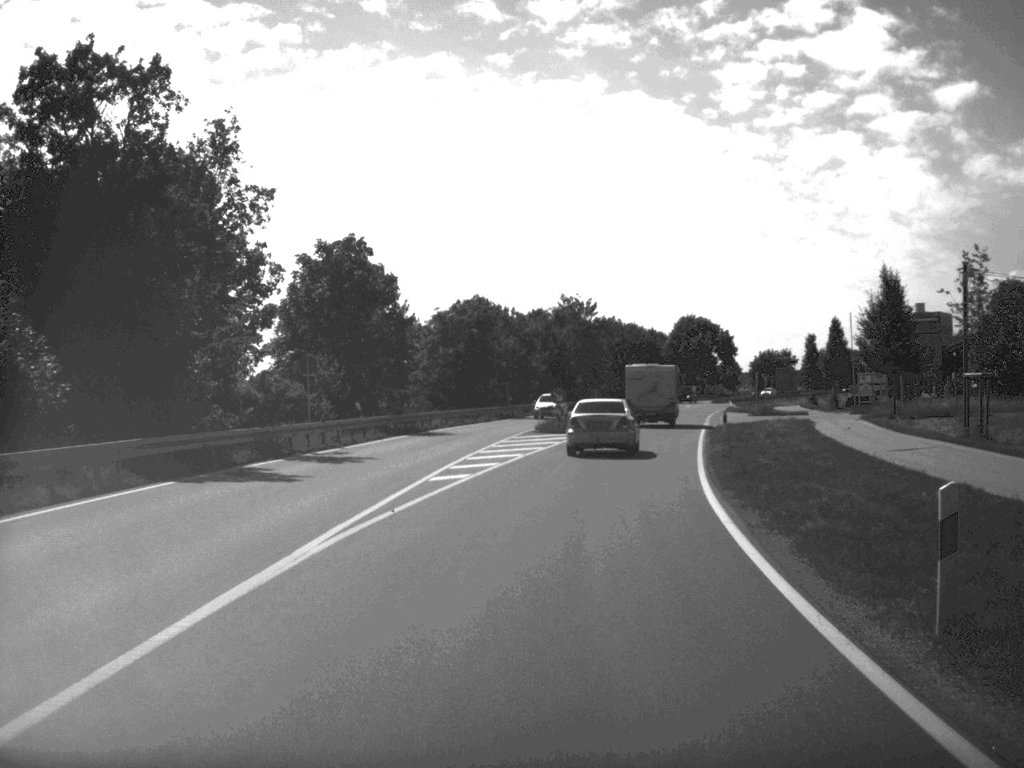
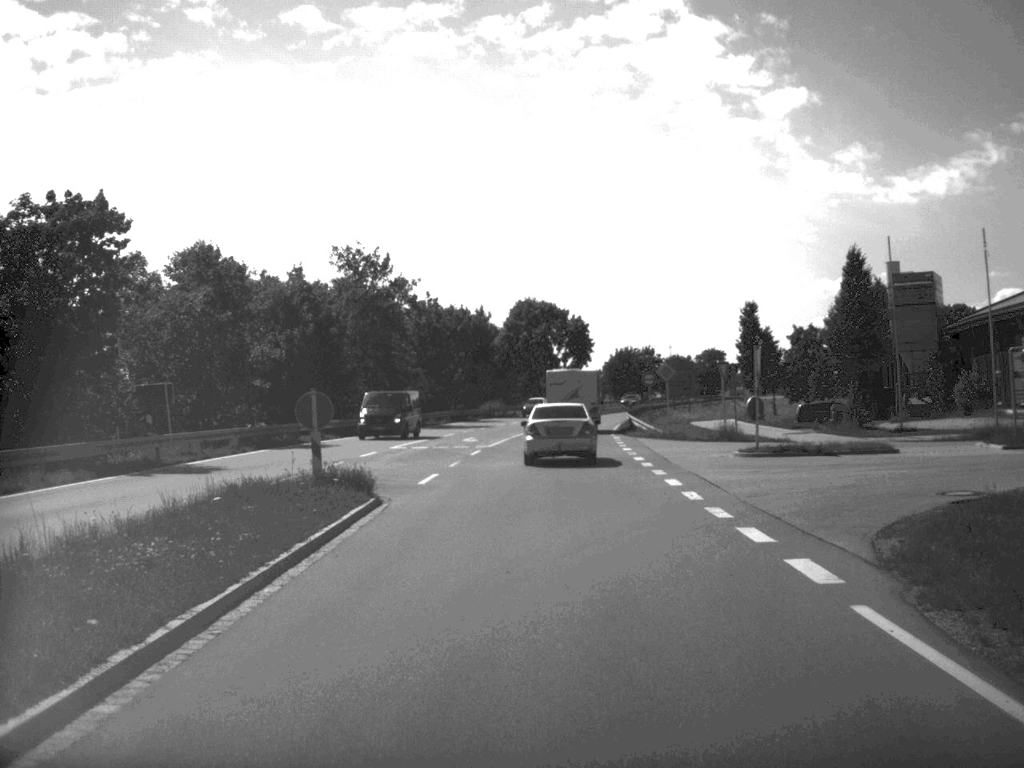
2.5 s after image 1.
(+4.0, +47.5) m; +7°
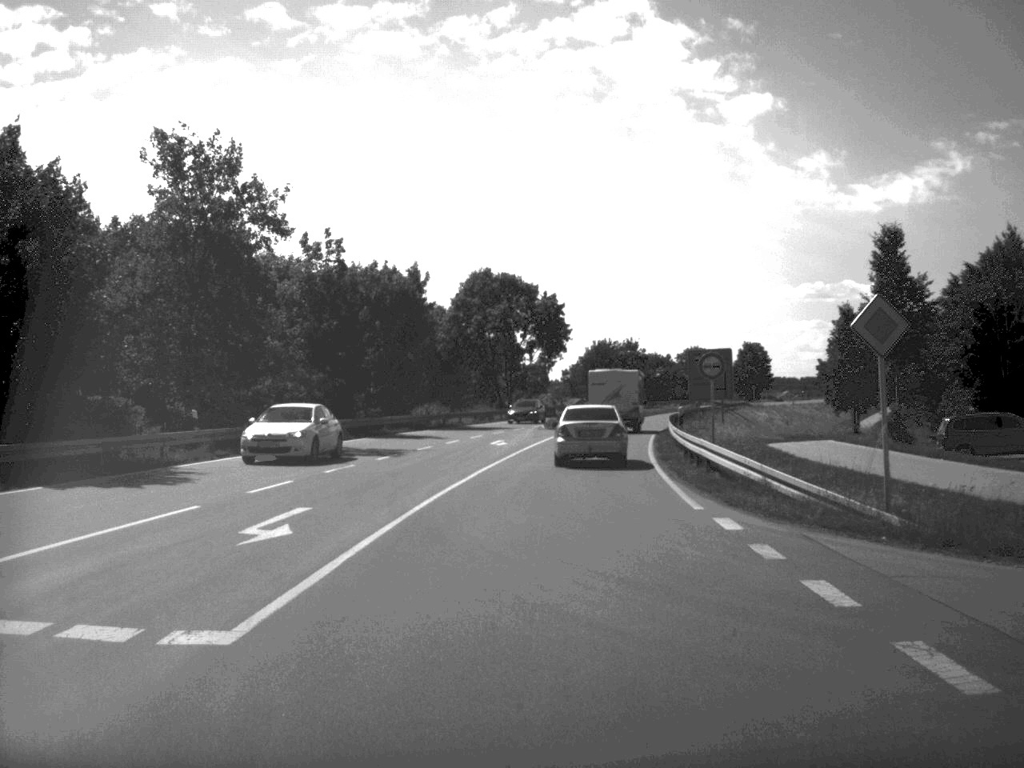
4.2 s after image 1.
(+0.4, +33.4) m; +2°
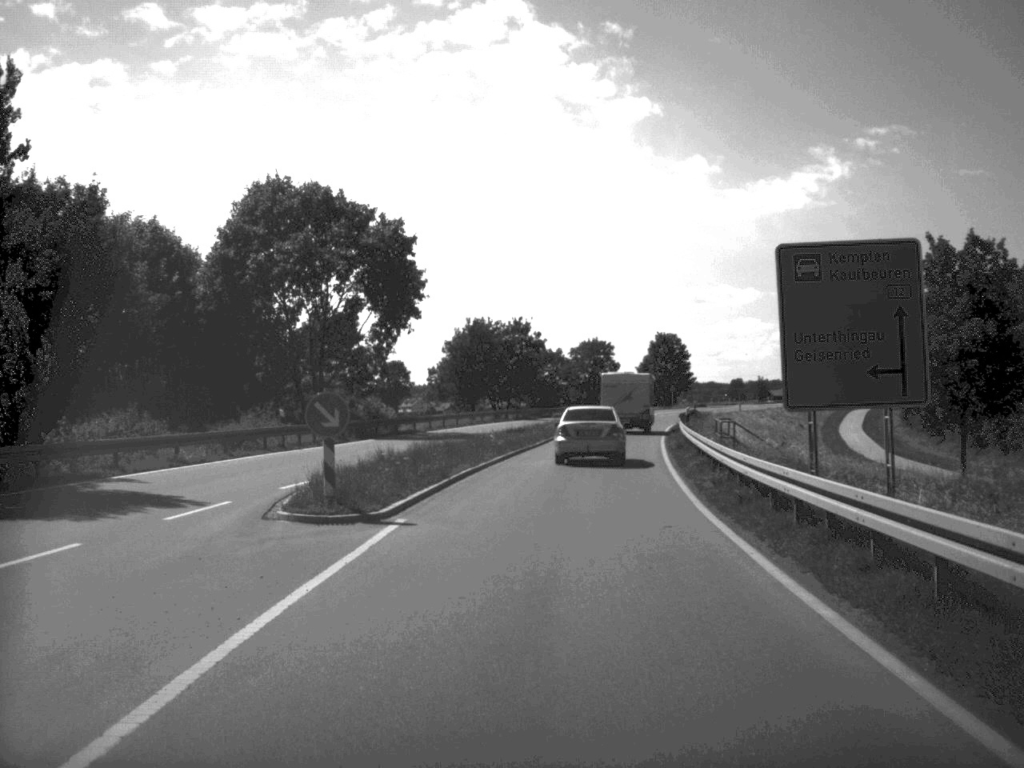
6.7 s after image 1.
(+2.3, +45.8) m; +5°
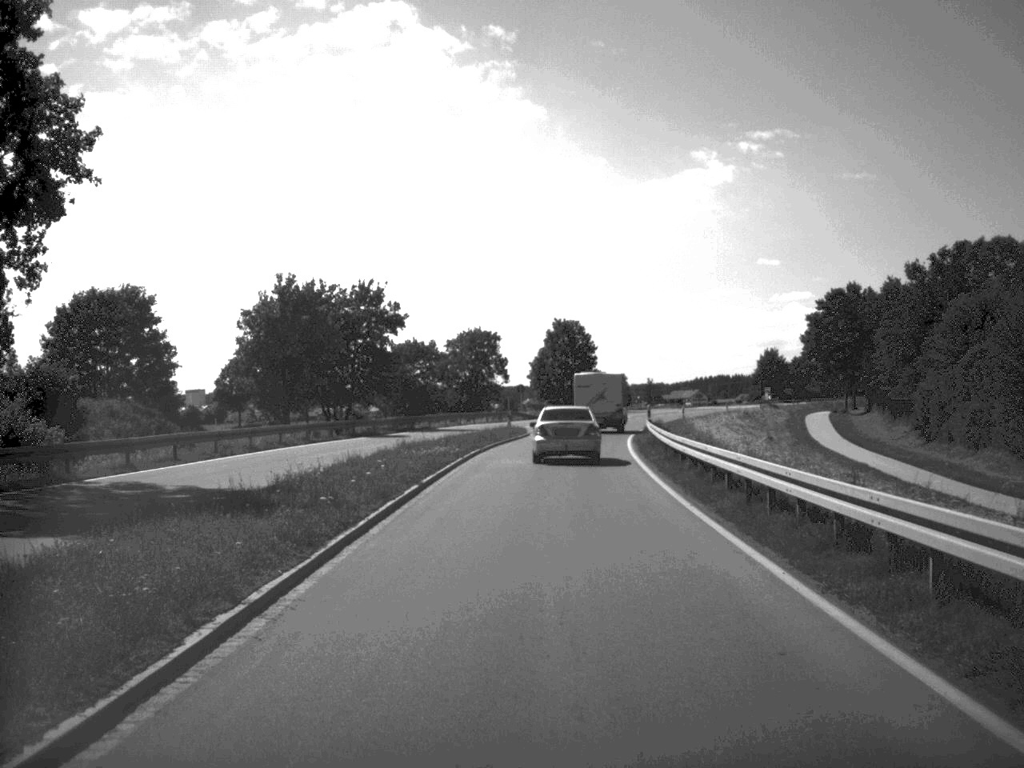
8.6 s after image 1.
(+1.6, +36.1) m; +5°
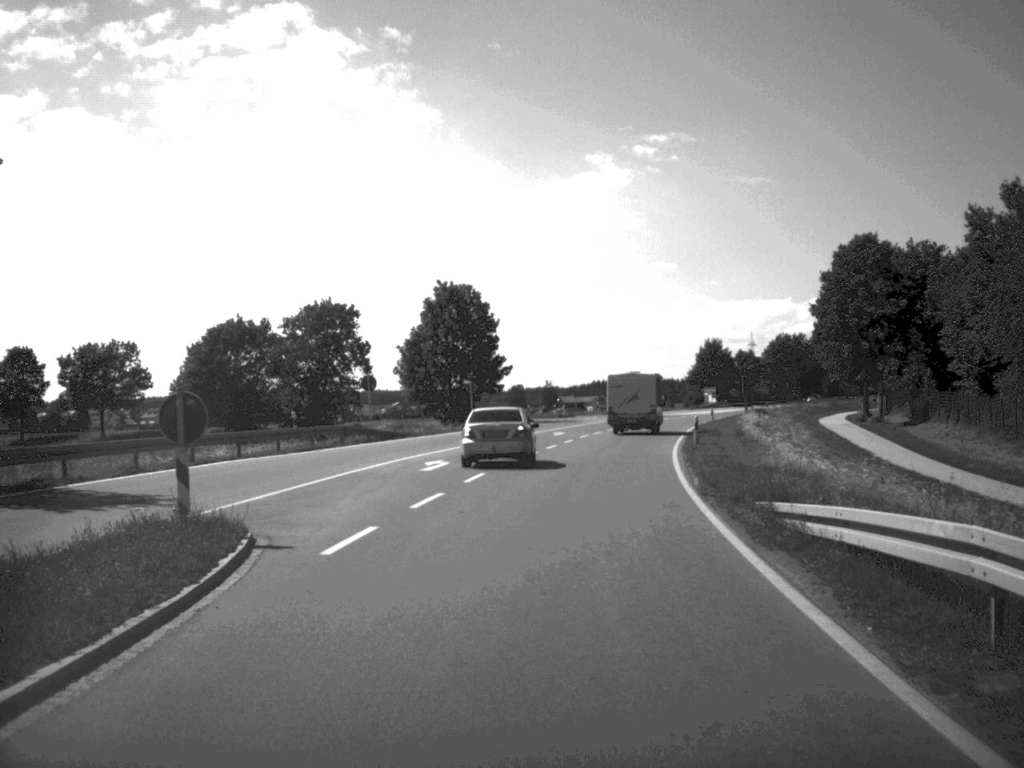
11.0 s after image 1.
(+1.7, +46.9) m; +5°
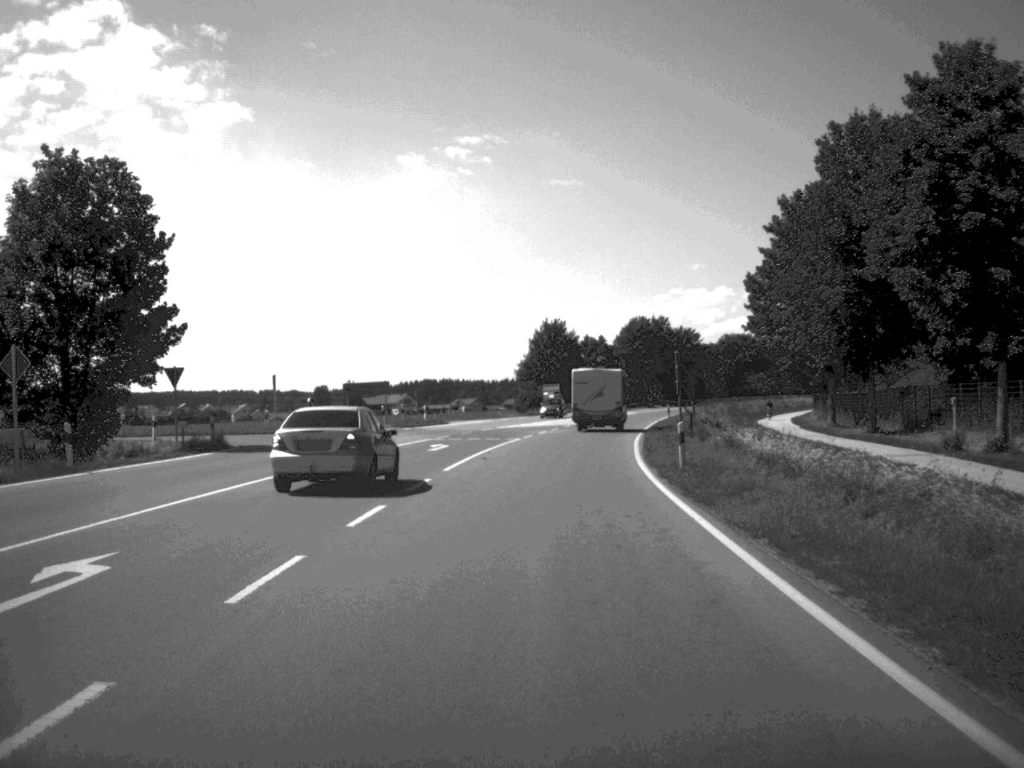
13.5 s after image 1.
(+3.8, +50.2) m; +8°
